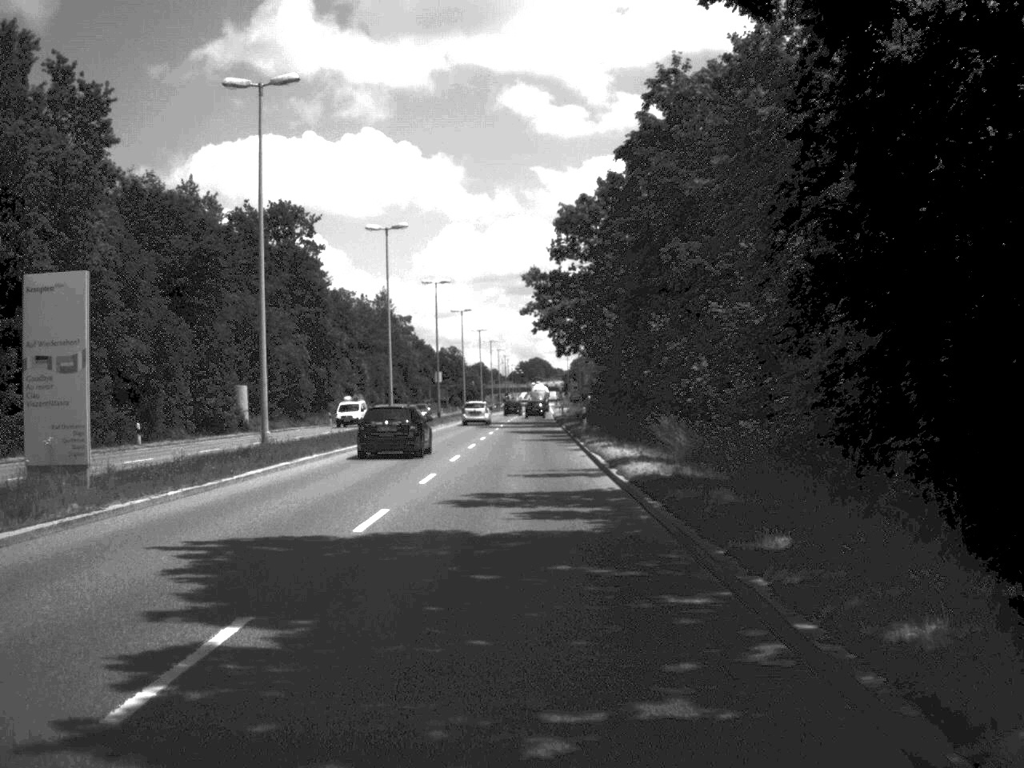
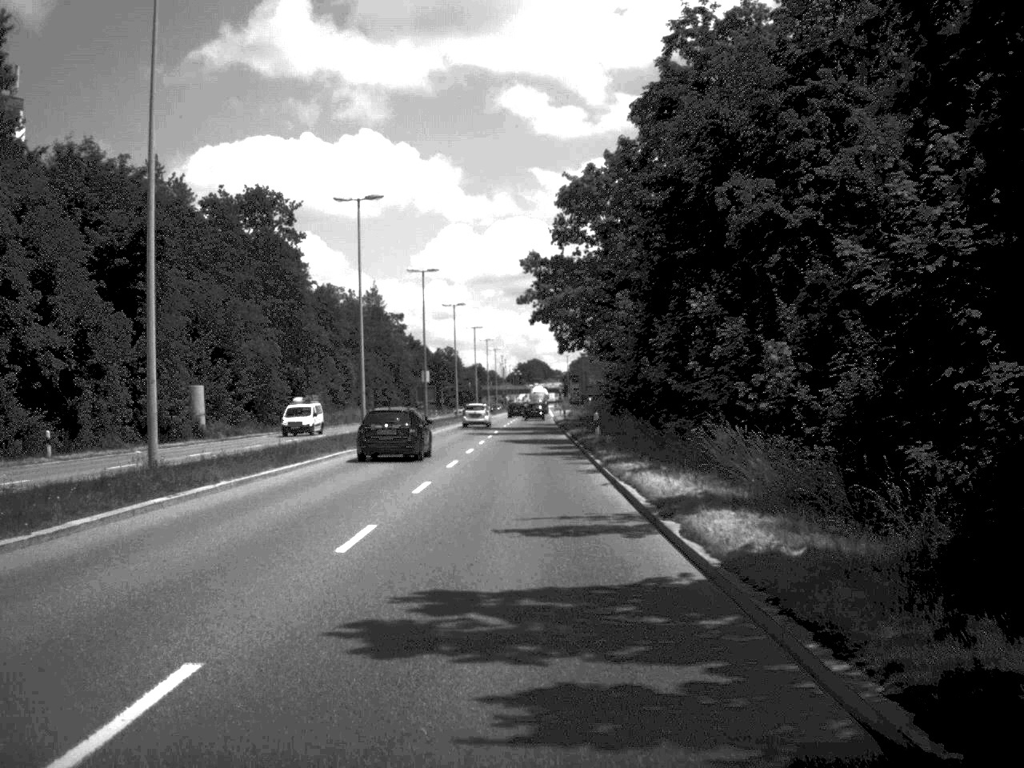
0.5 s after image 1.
(0.0, +10.2) m; 0°
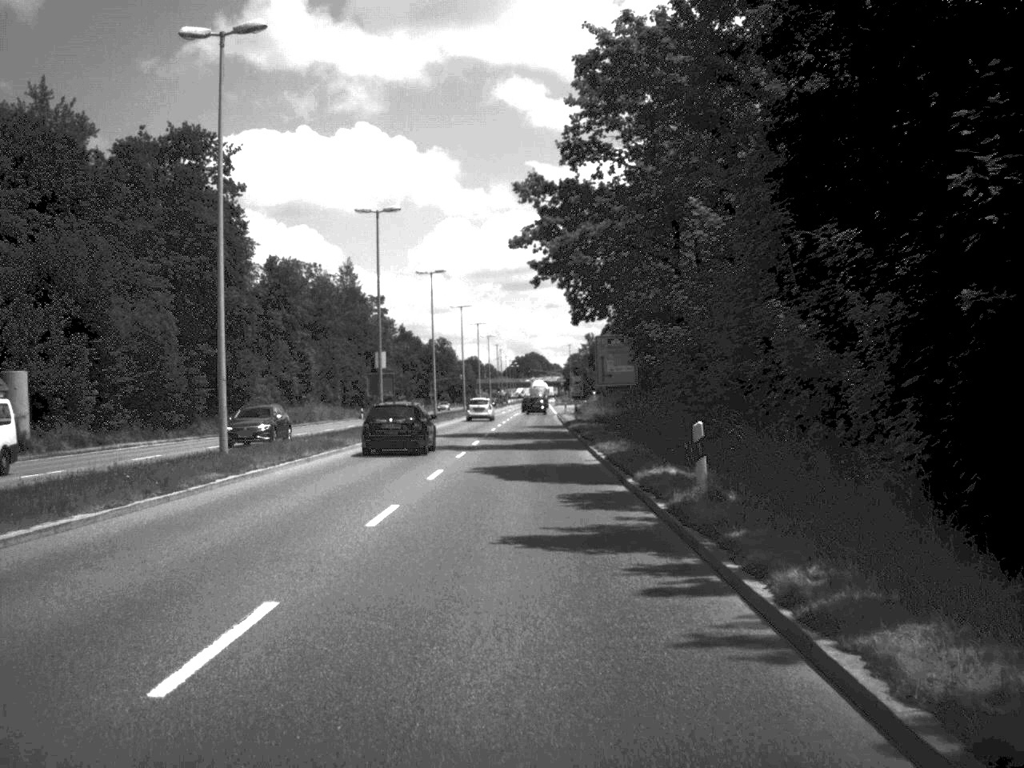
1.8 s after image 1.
(0.0, +24.4) m; 0°
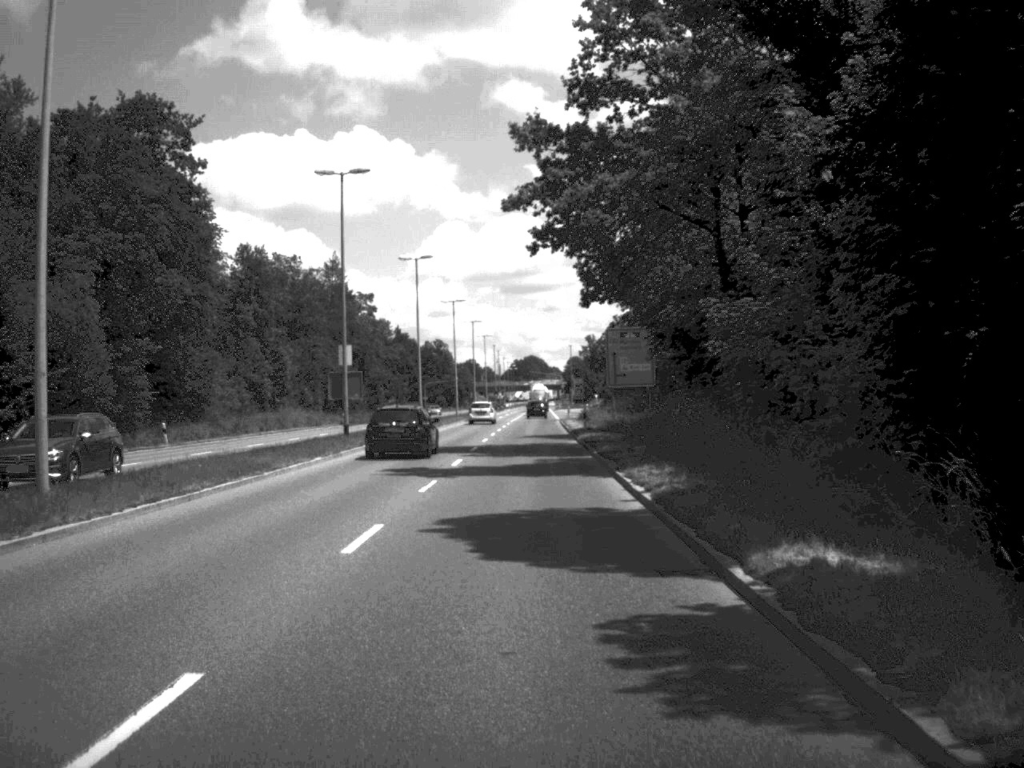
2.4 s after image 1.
(0.0, +11.1) m; 0°
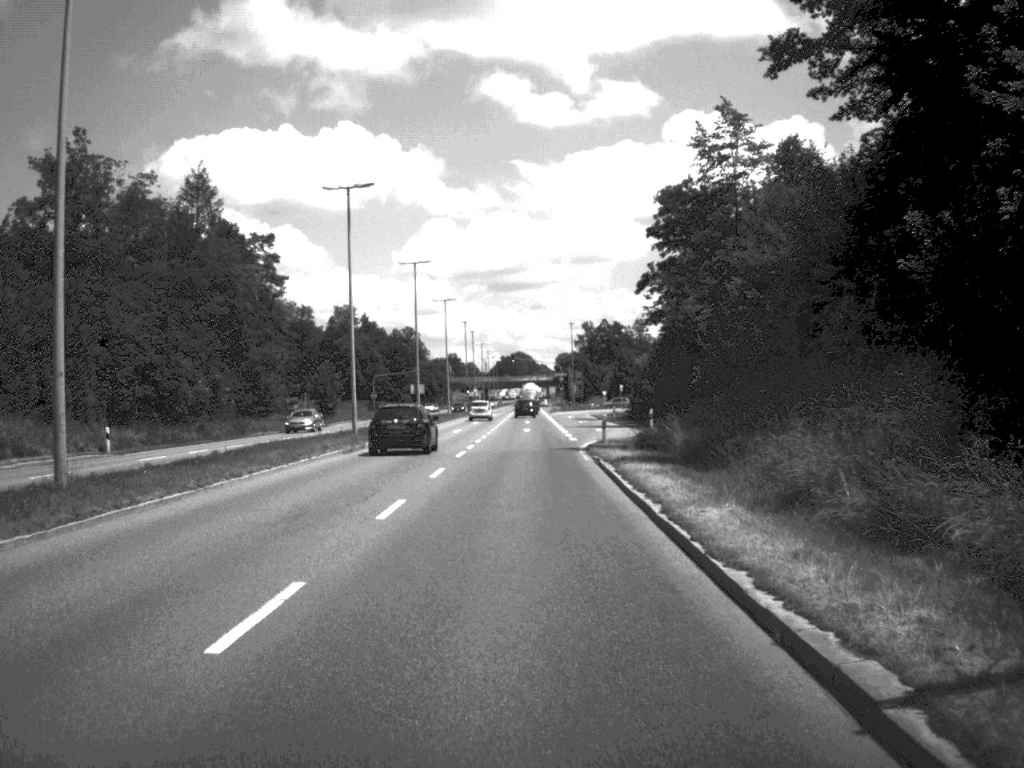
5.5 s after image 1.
(+0.2, +58.1) m; 0°
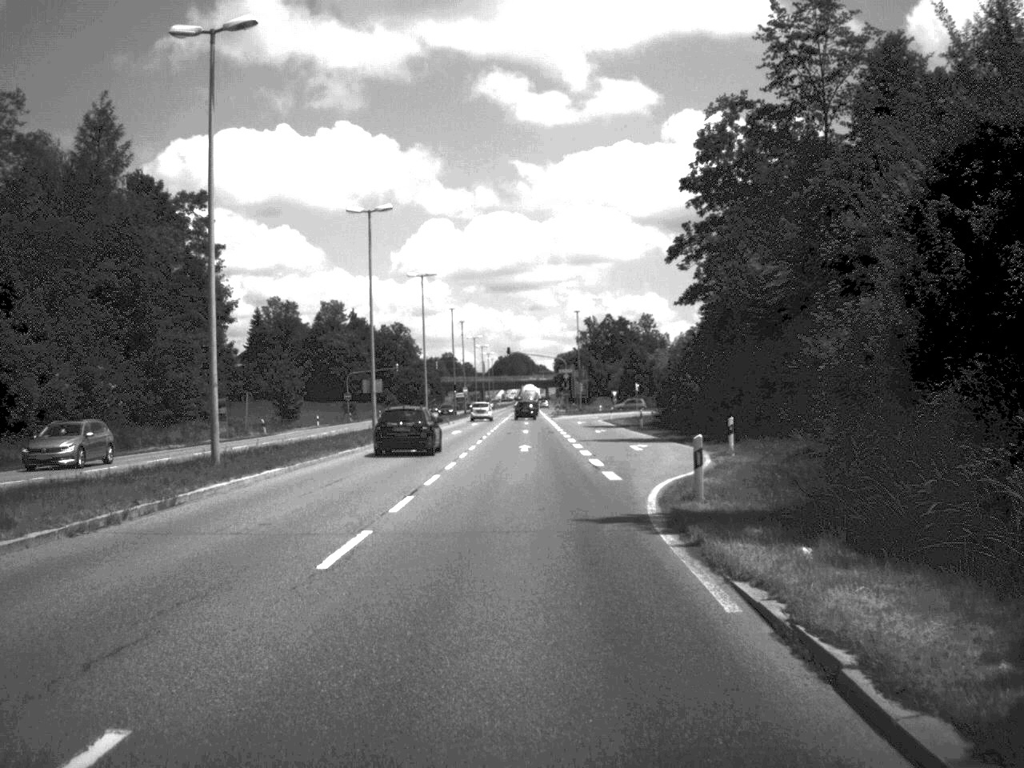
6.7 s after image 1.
(0.0, +22.6) m; 0°
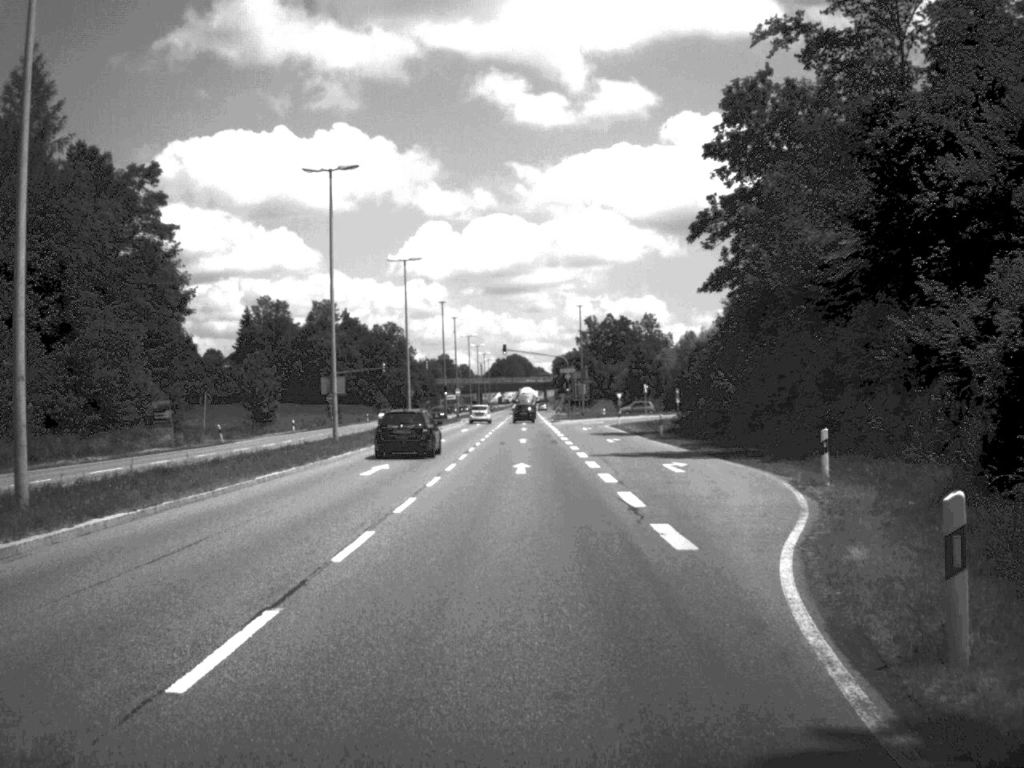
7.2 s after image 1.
(0.0, +11.1) m; 0°
